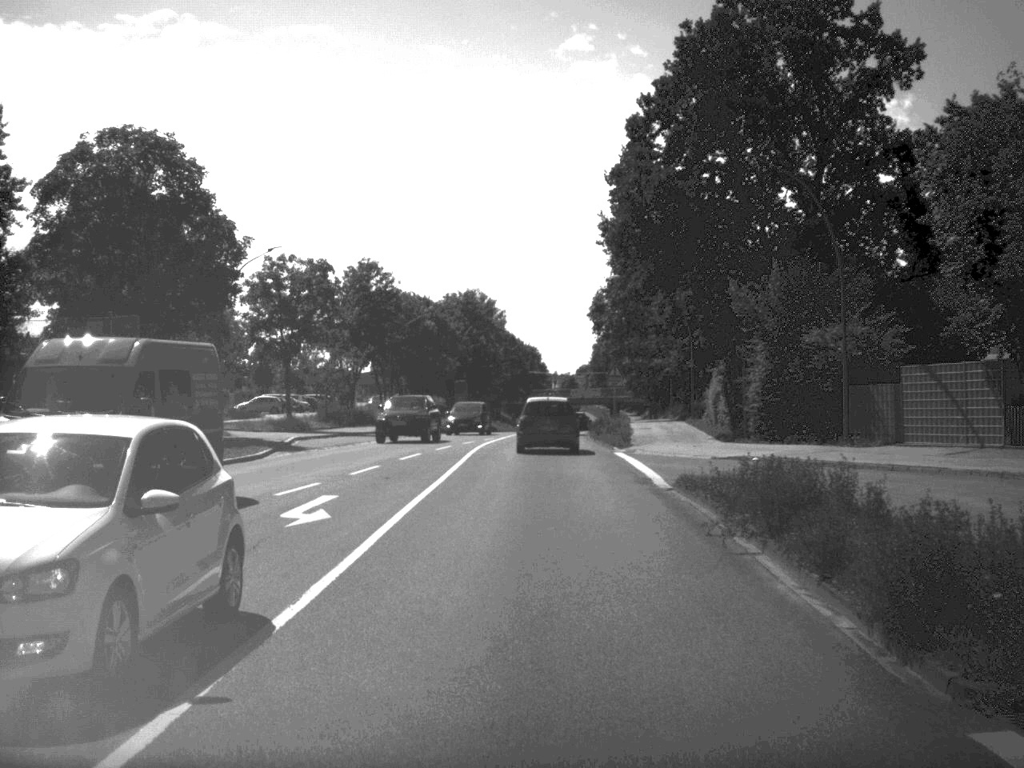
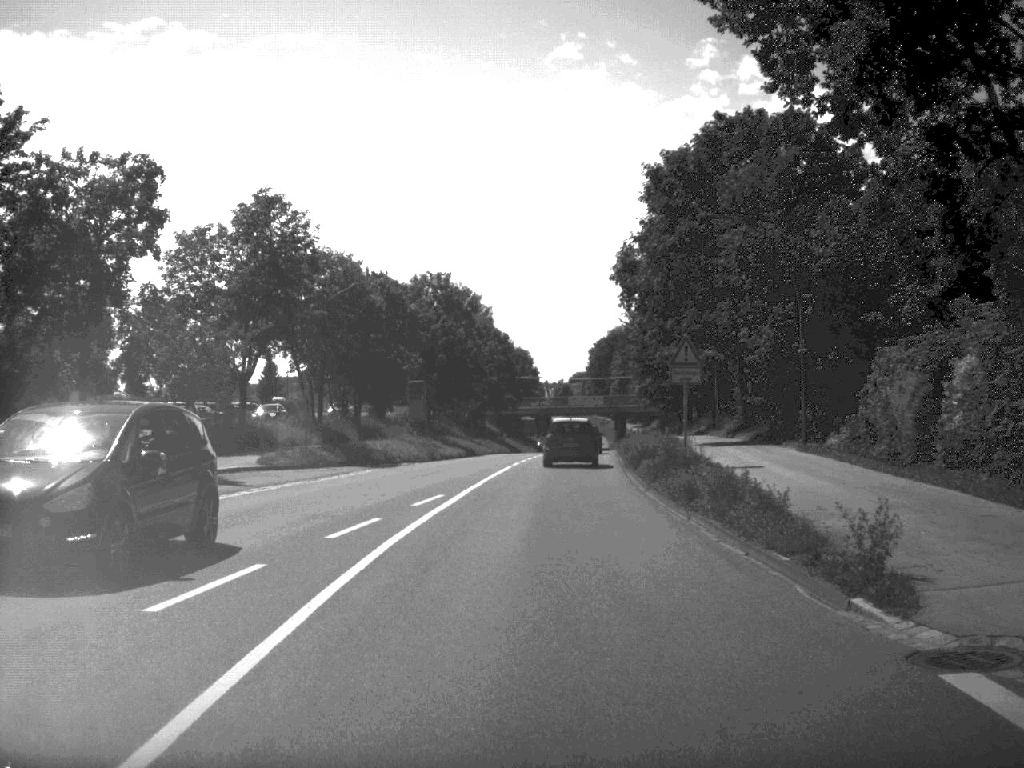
(0.0, +28.7) m; 0°
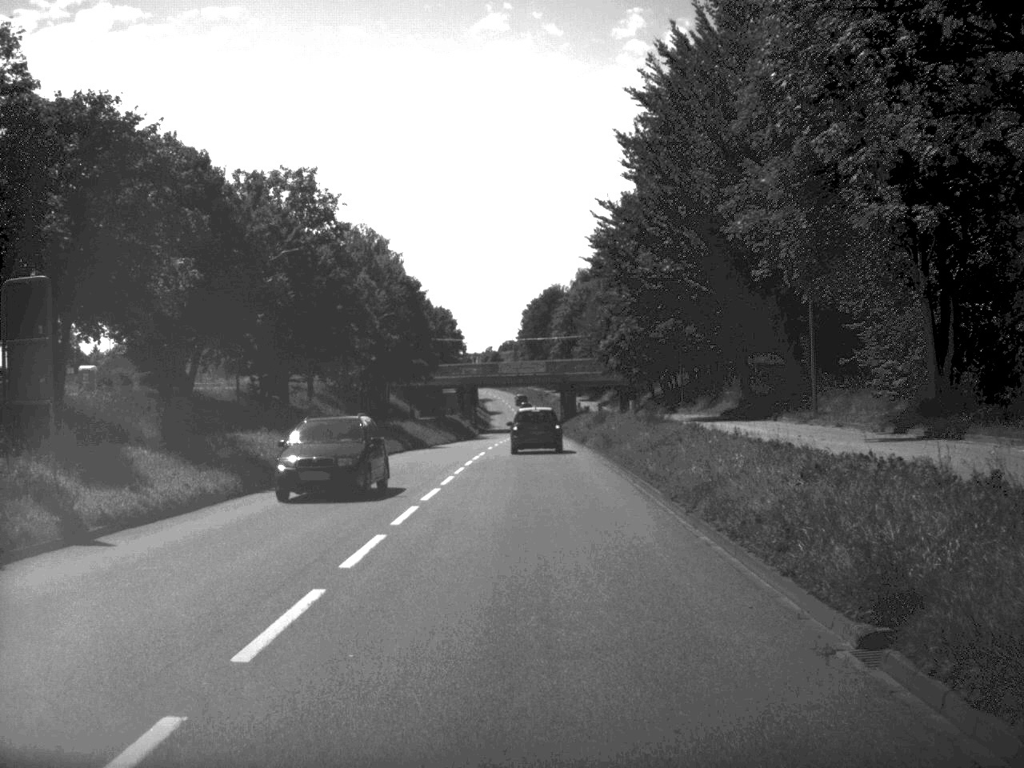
(+1.0, +38.8) m; +3°
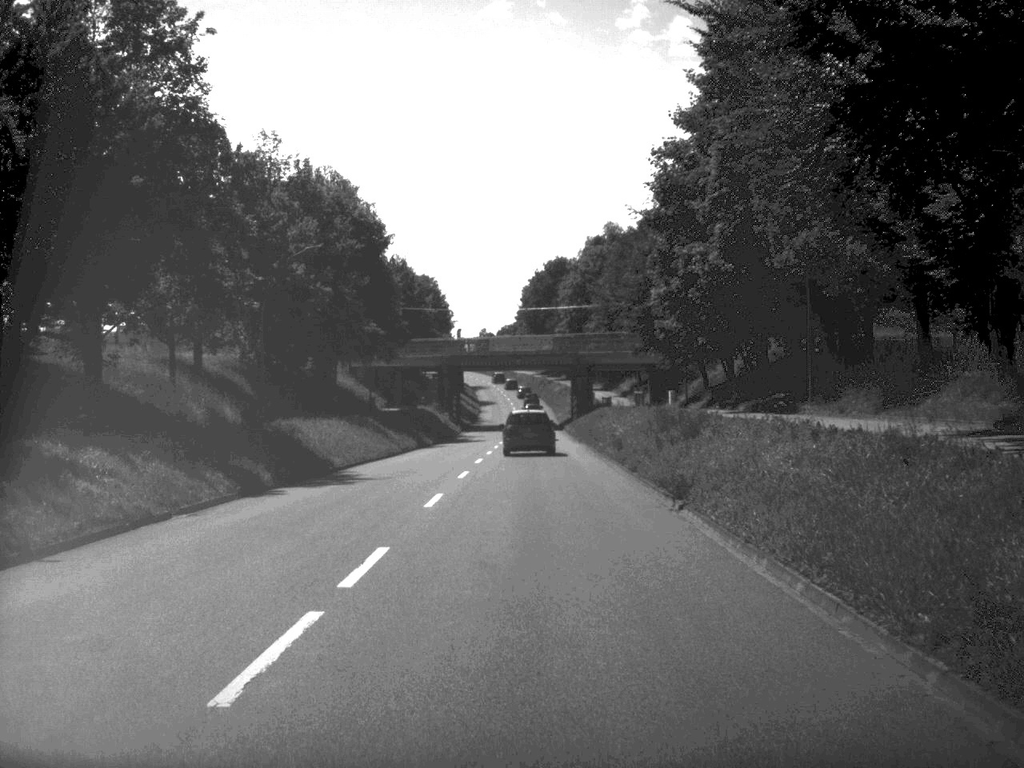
(-0.1, +32.0) m; 0°
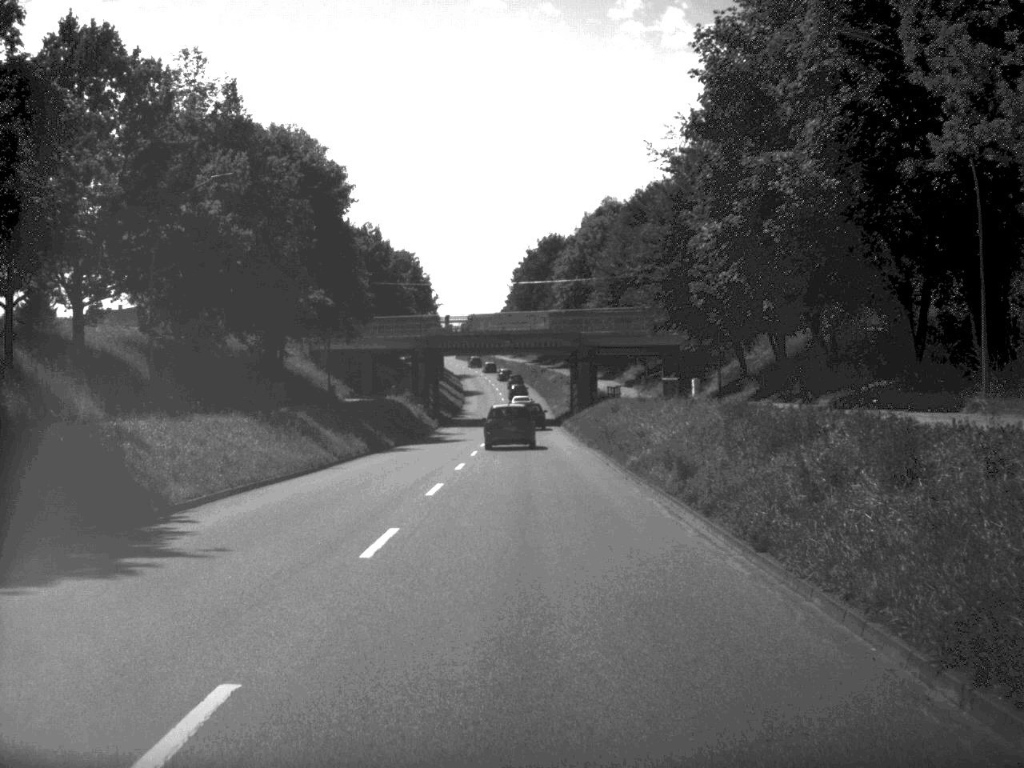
(0.0, +15.8) m; 0°
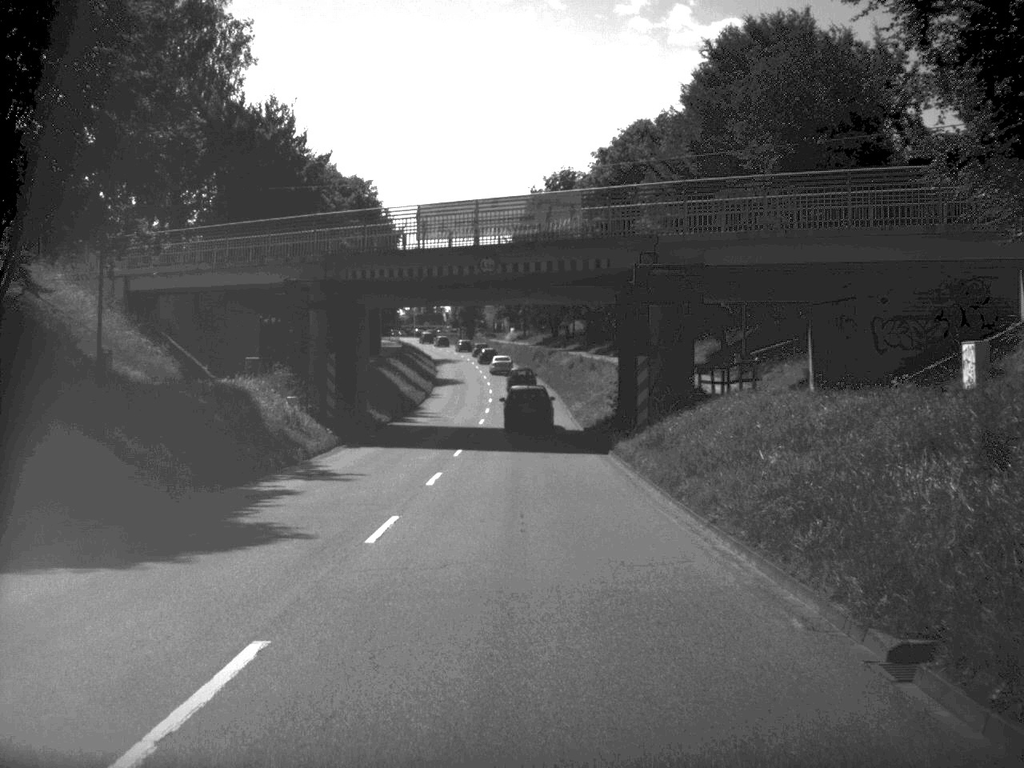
(-0.1, +42.8) m; 0°
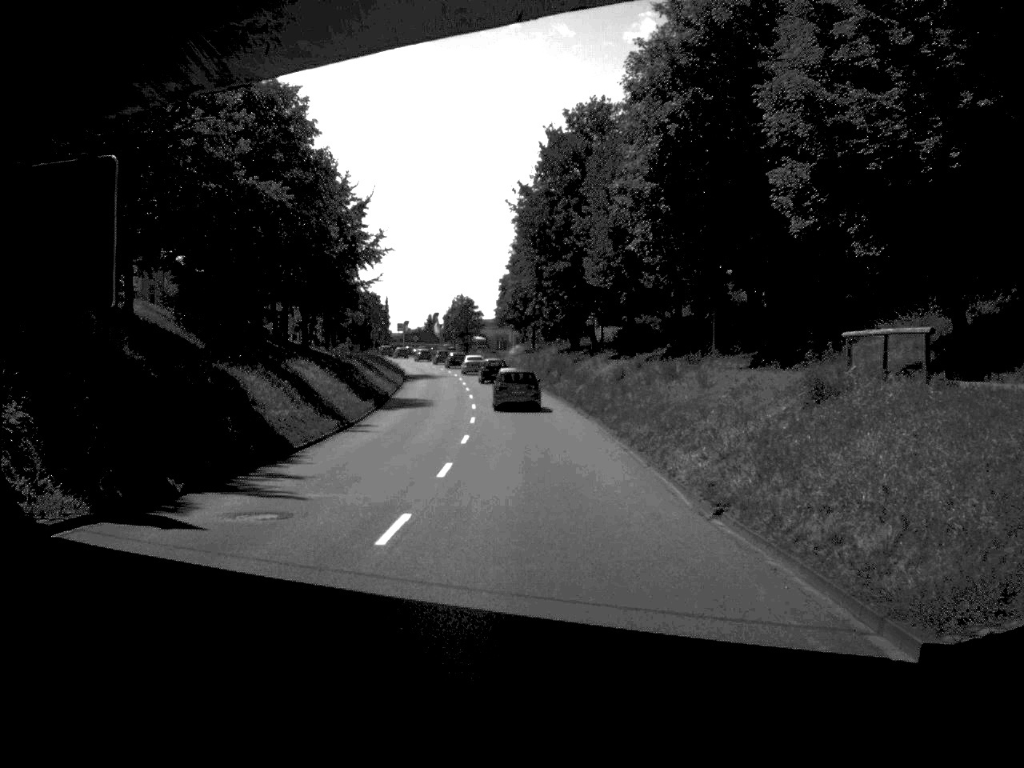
(-0.2, +36.6) m; 0°
